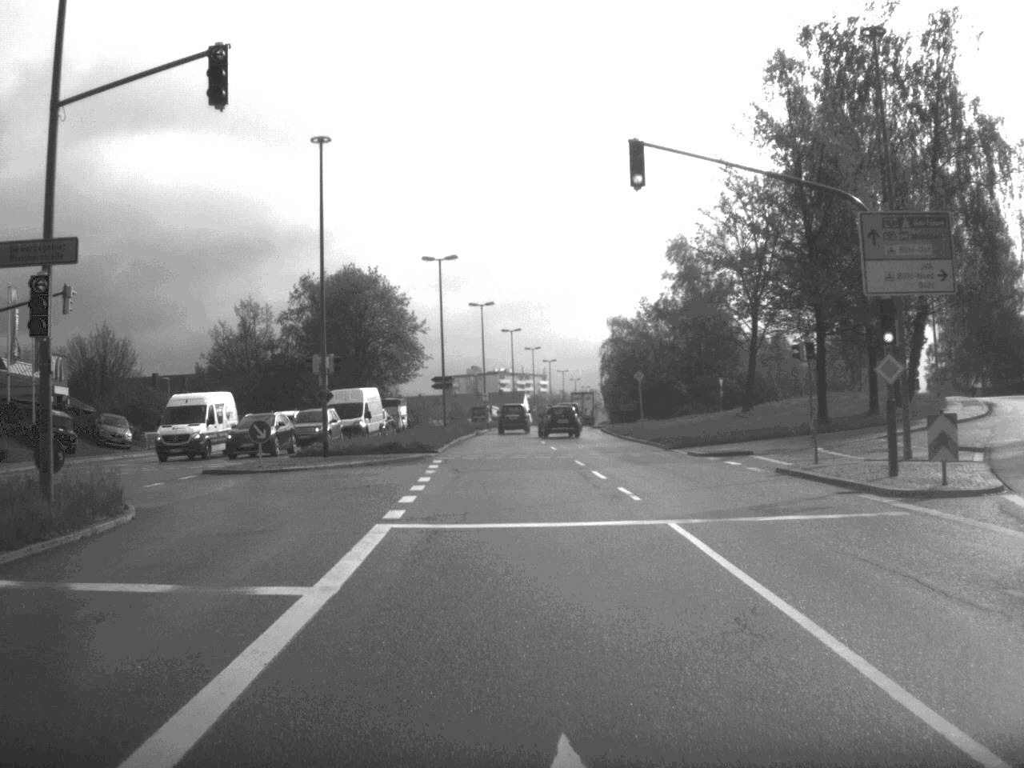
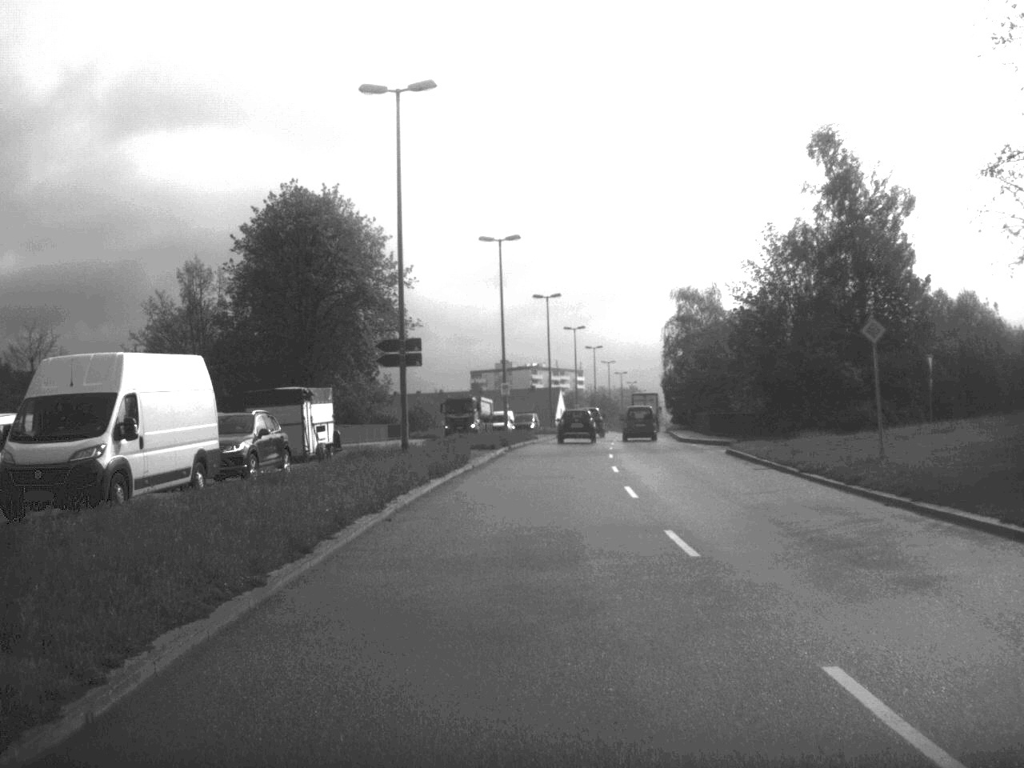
(-0.7, +40.3) m; -2°
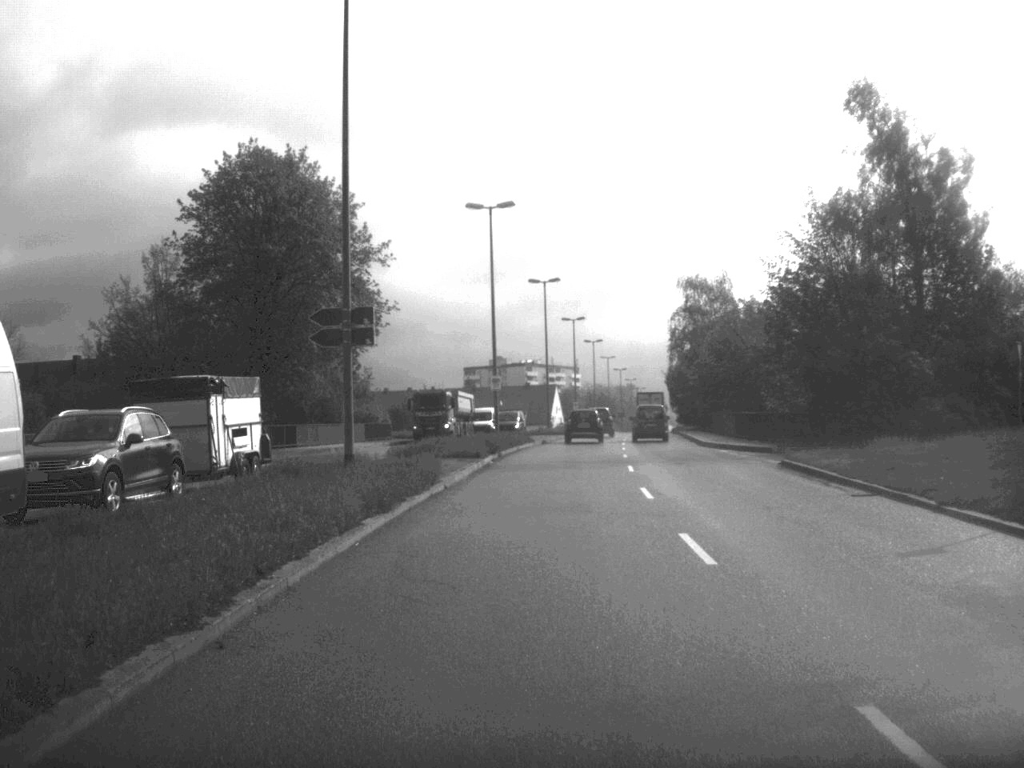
(0.0, +9.7) m; 0°
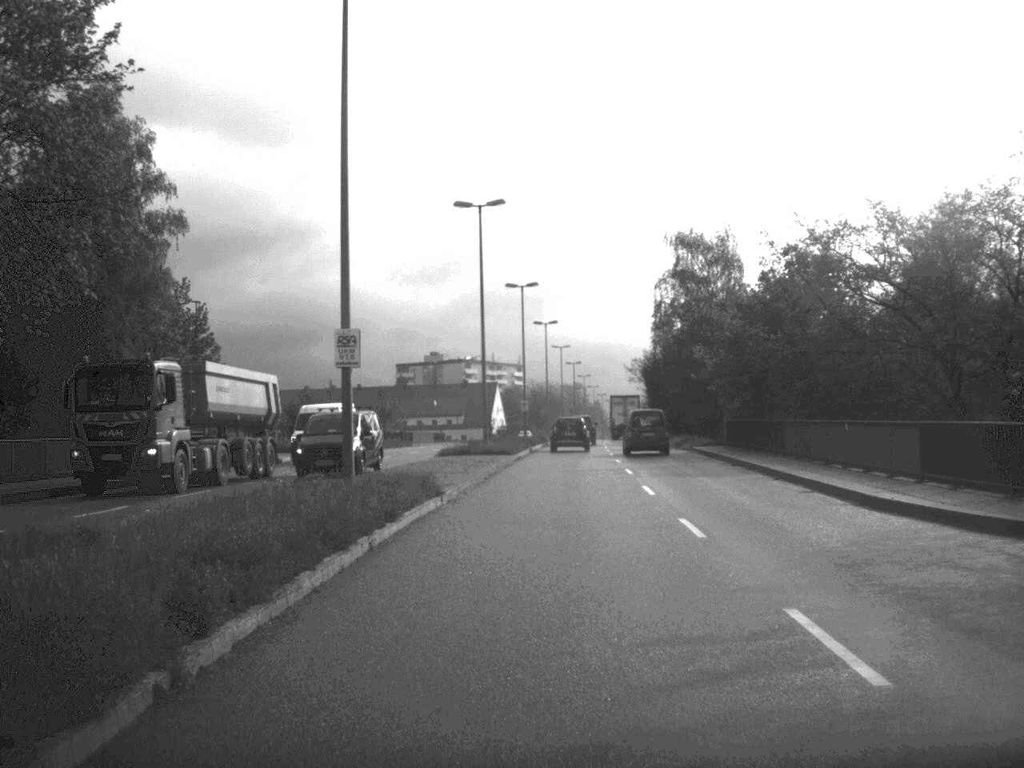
(+0.7, +32.0) m; +3°
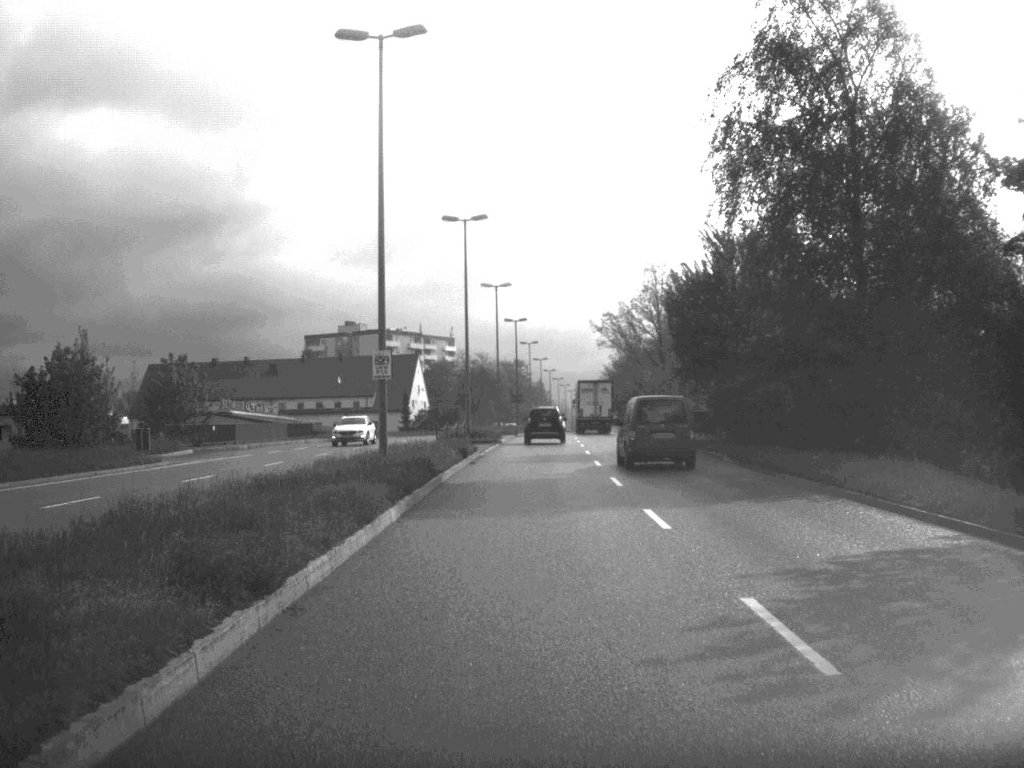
(+1.6, +52.7) m; +2°
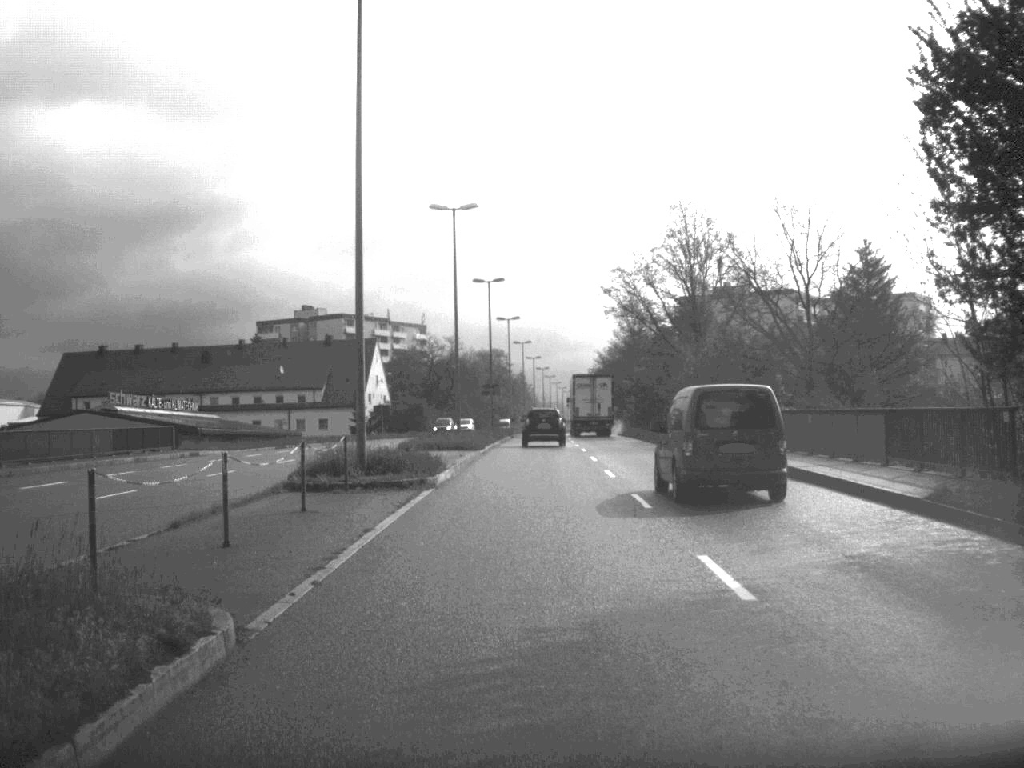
(+0.2, +32.7) m; +1°
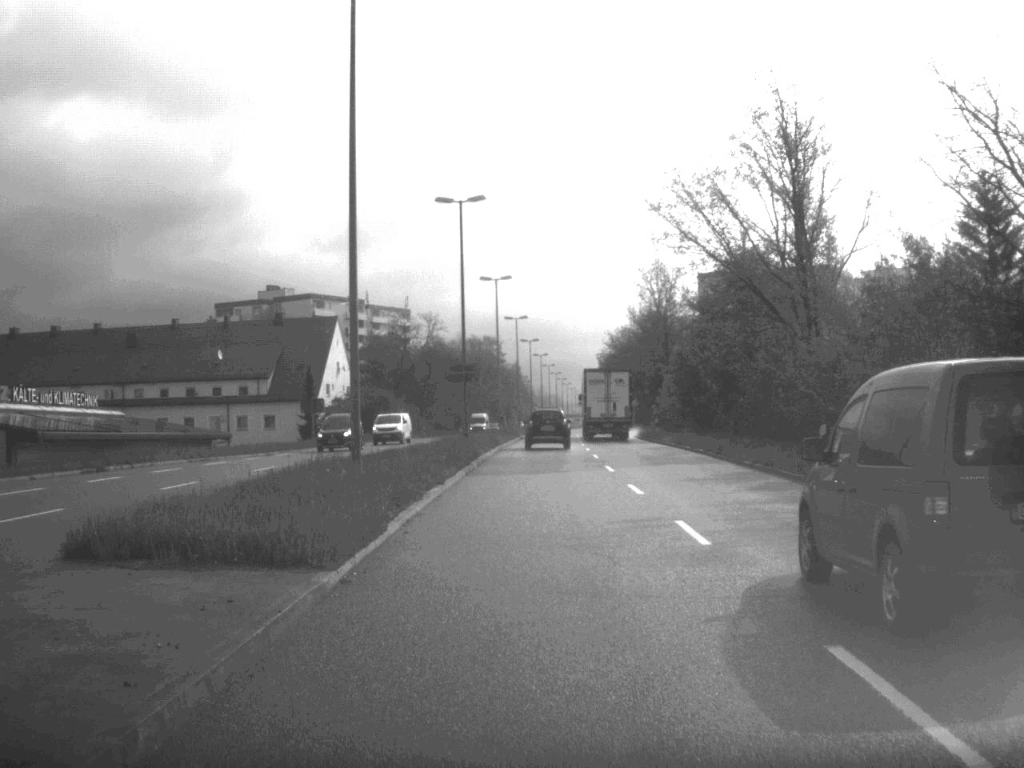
(0.0, +31.4) m; 0°
